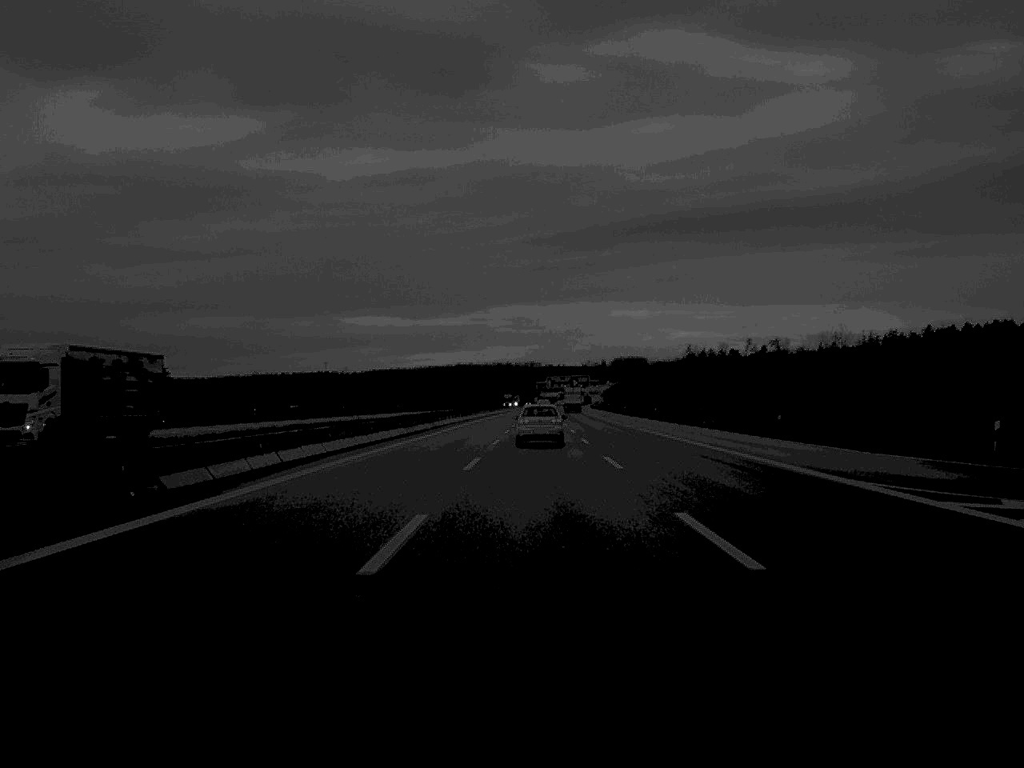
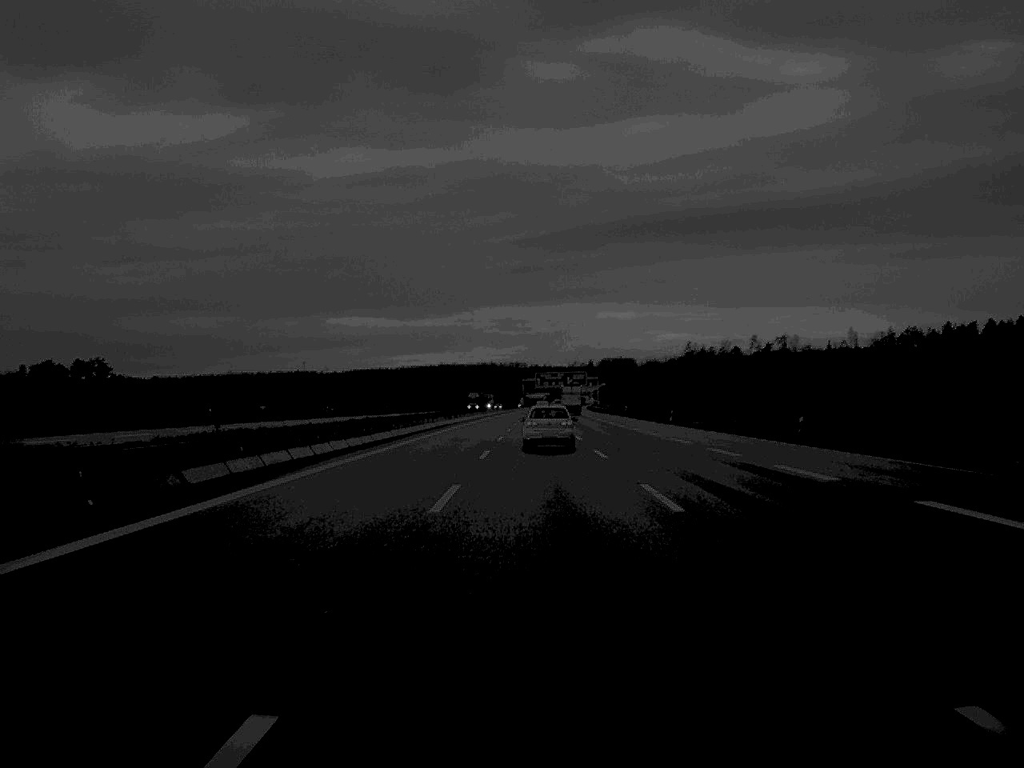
(+0.2, +65.1) m; +1°
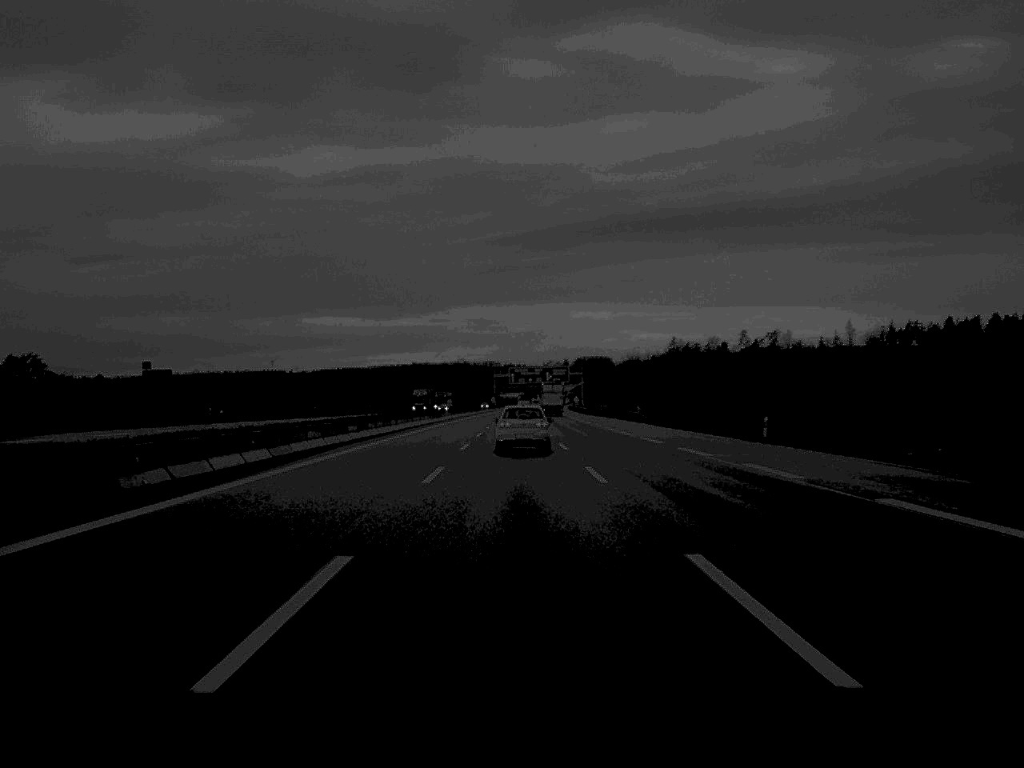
(+0.5, +47.2) m; +1°
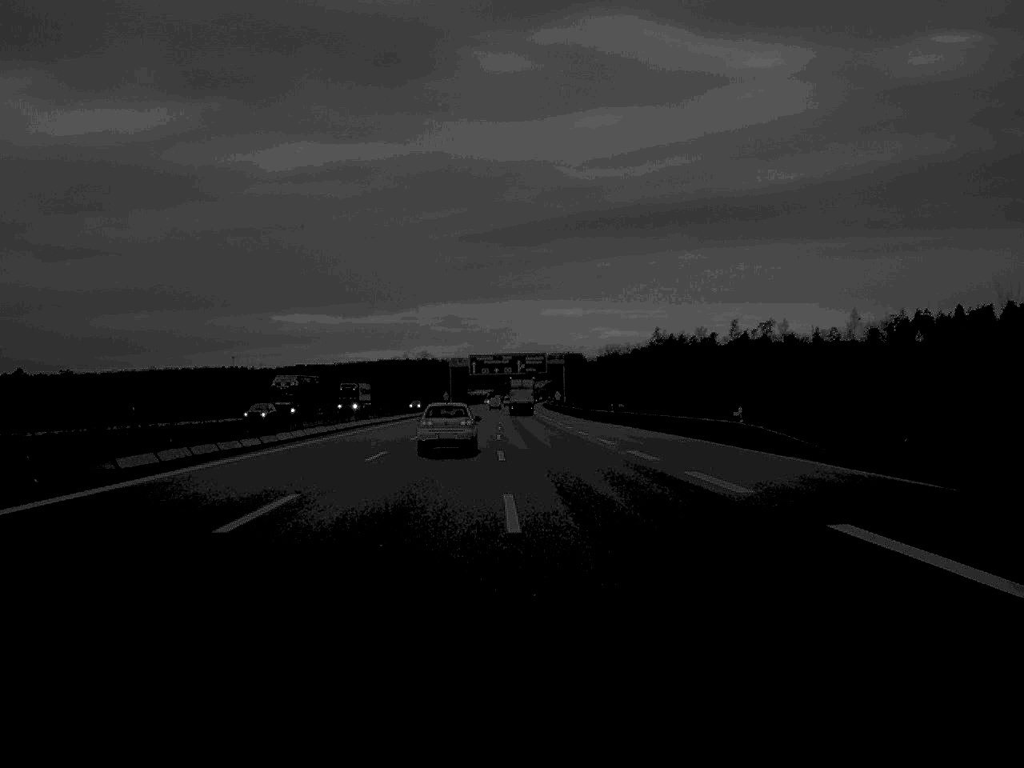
(+0.9, +63.6) m; +1°
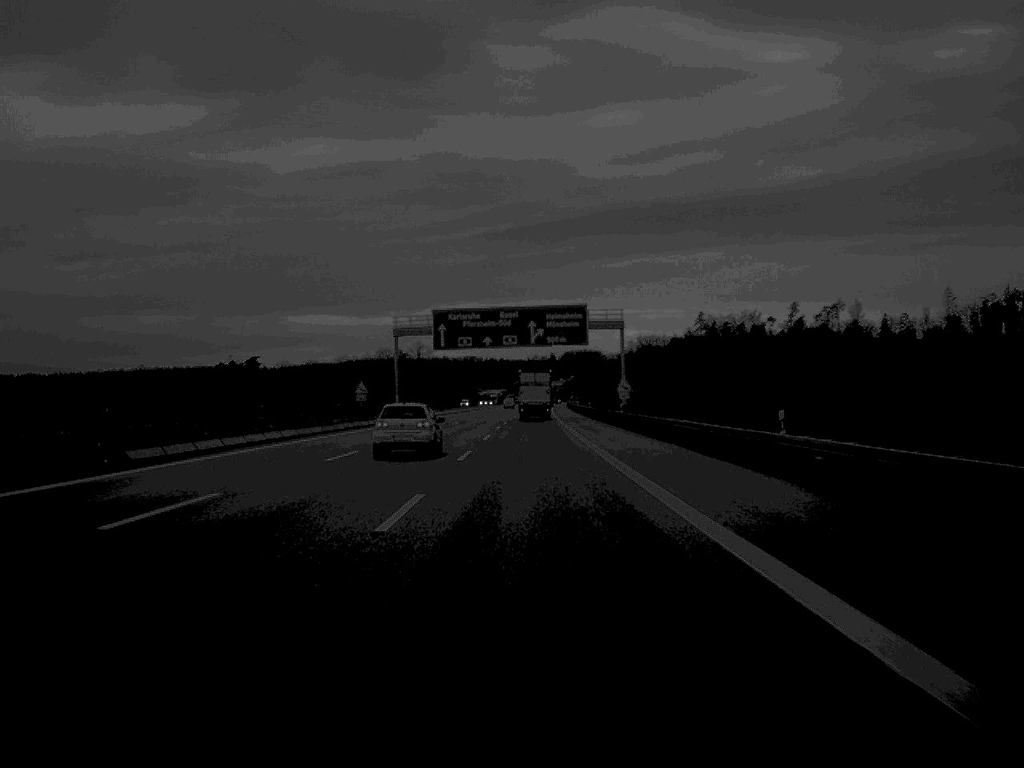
(-0.6, +107.4) m; -1°
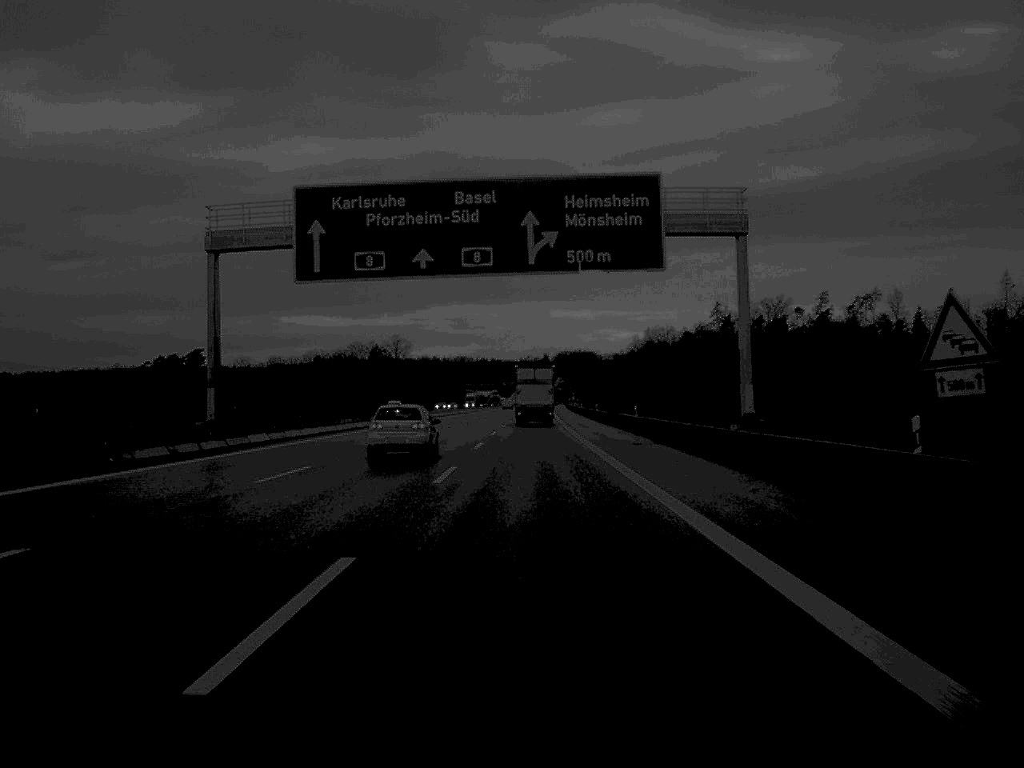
(+0.2, +62.3) m; 0°
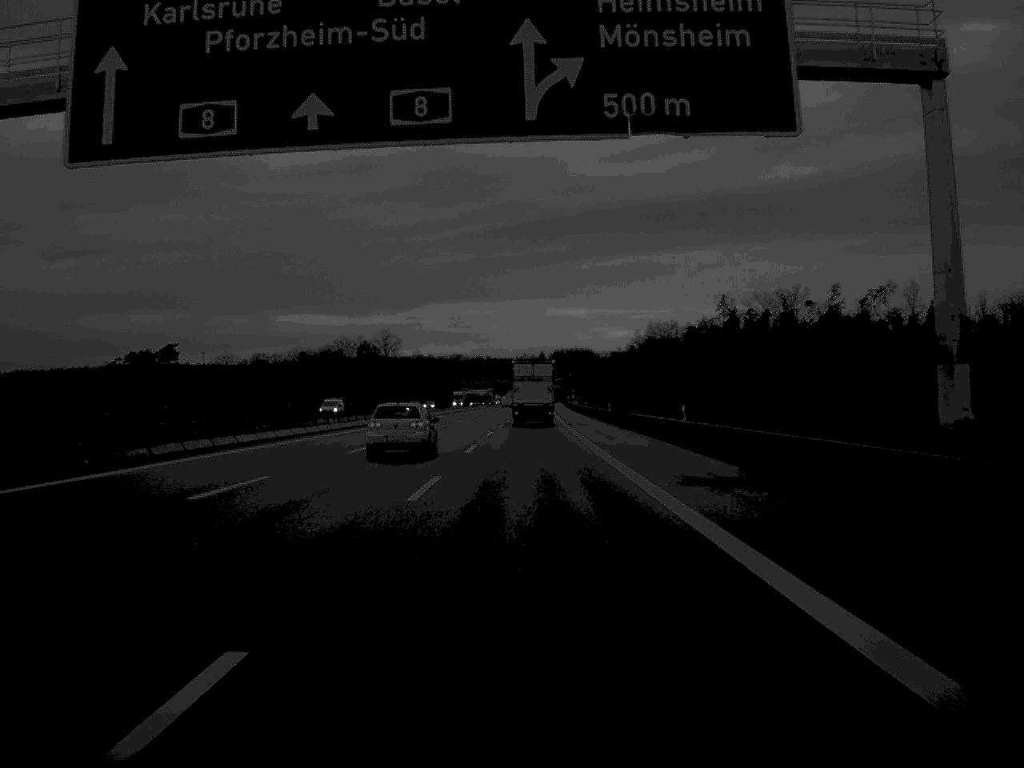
(0.0, +22.8) m; 0°
